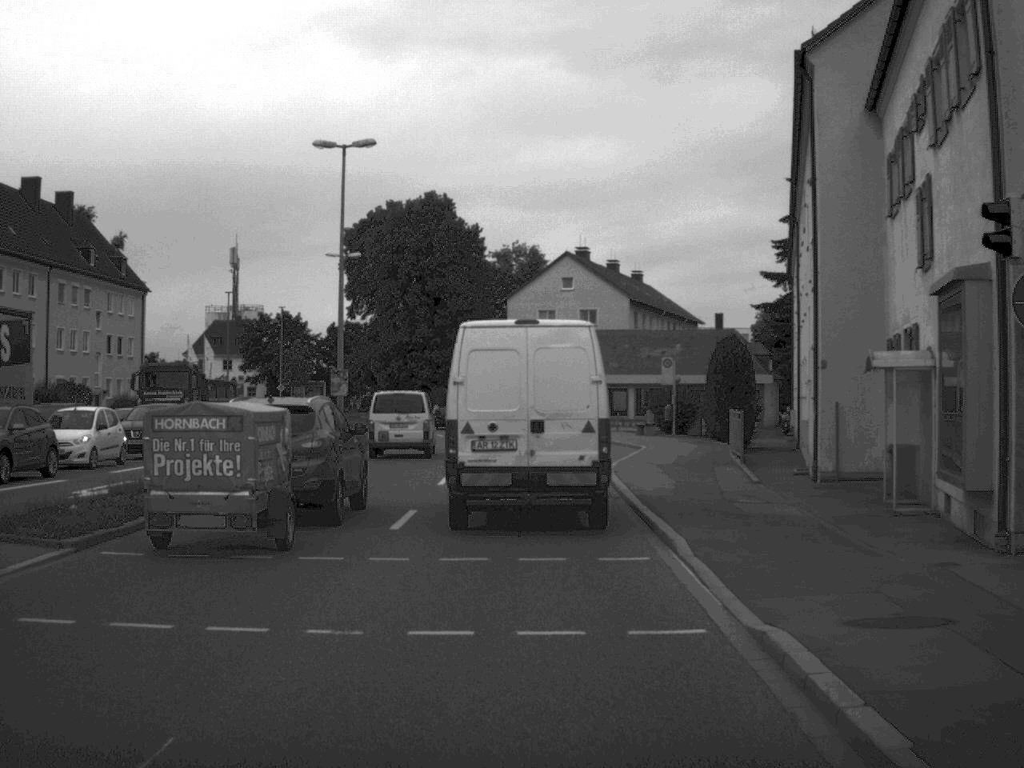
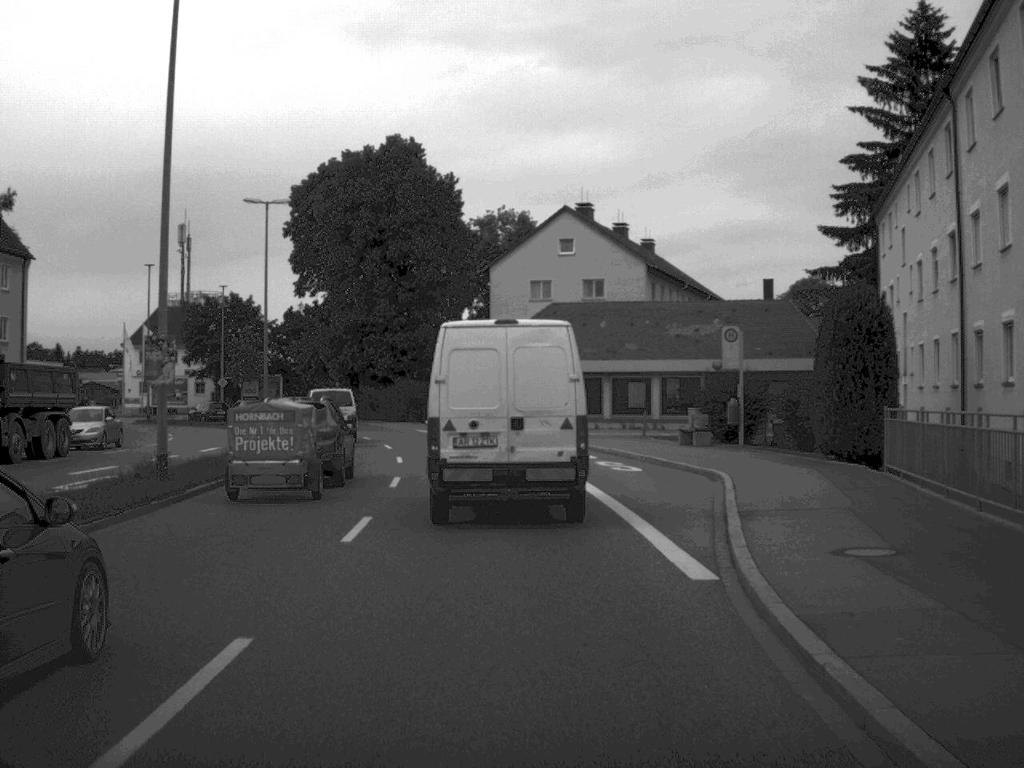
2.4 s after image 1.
(+0.1, +19.7) m; 0°
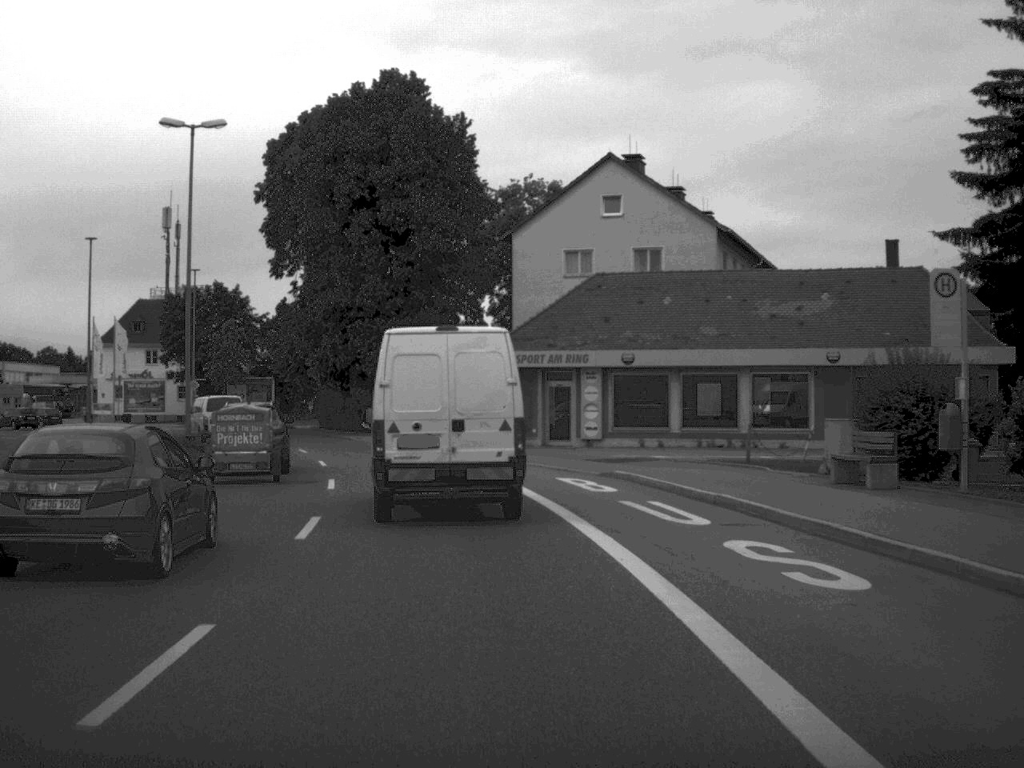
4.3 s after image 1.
(-0.1, +17.1) m; -2°
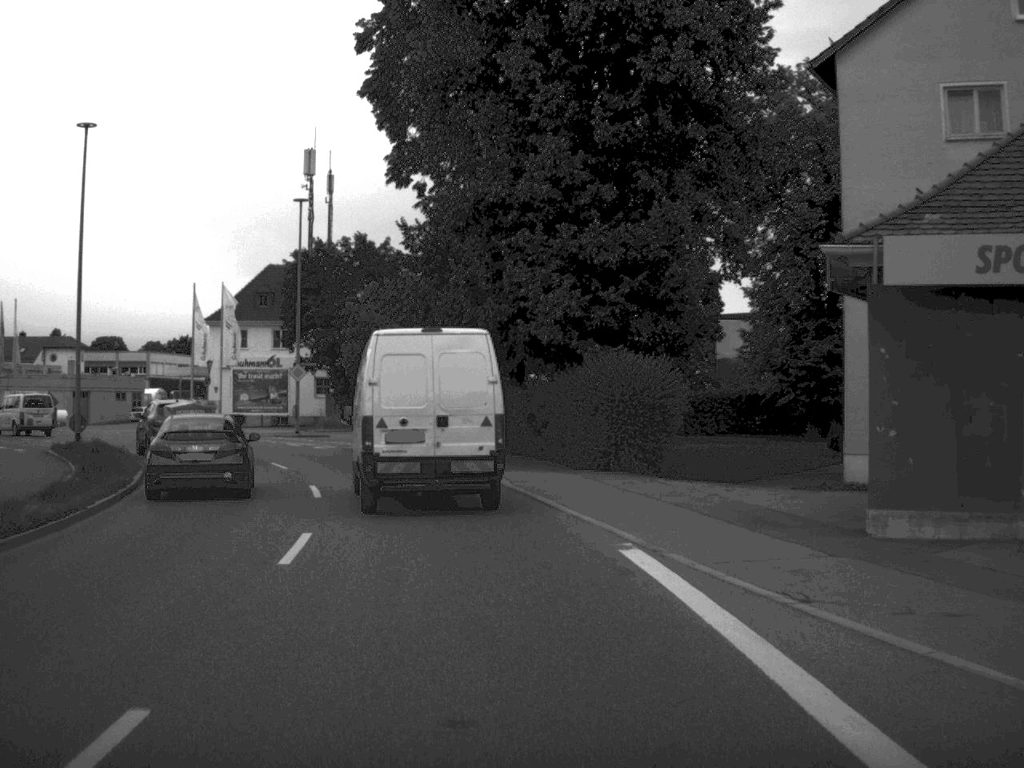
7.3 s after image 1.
(-2.5, +29.2) m; -10°
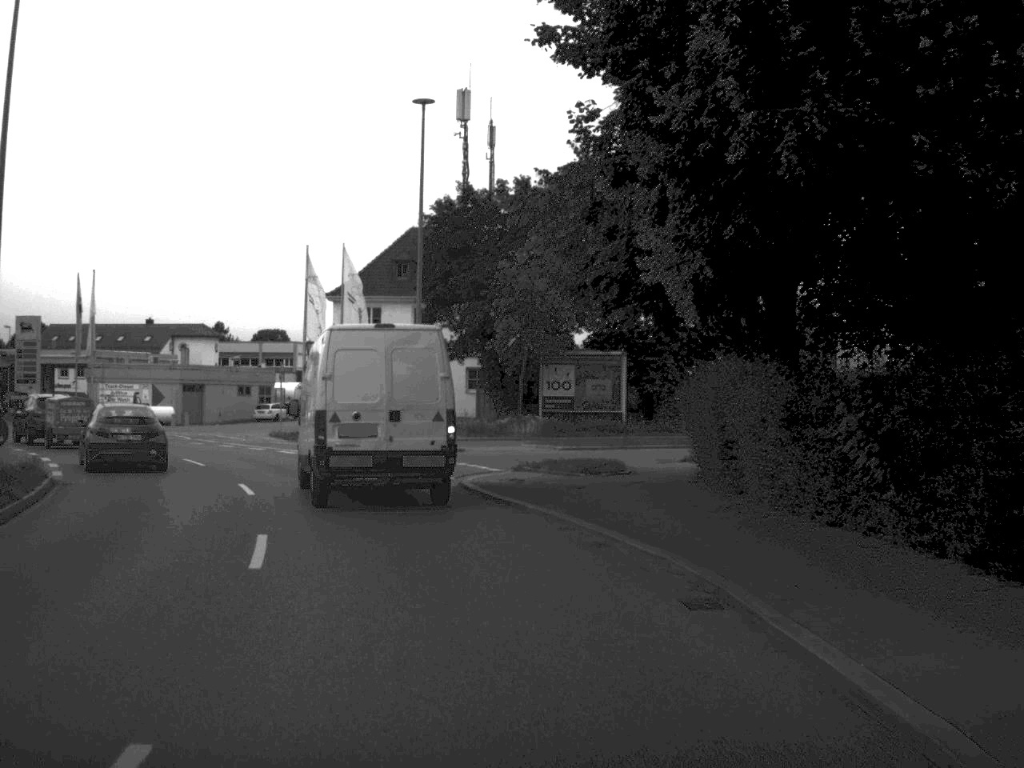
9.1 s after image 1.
(-1.3, +18.5) m; -8°
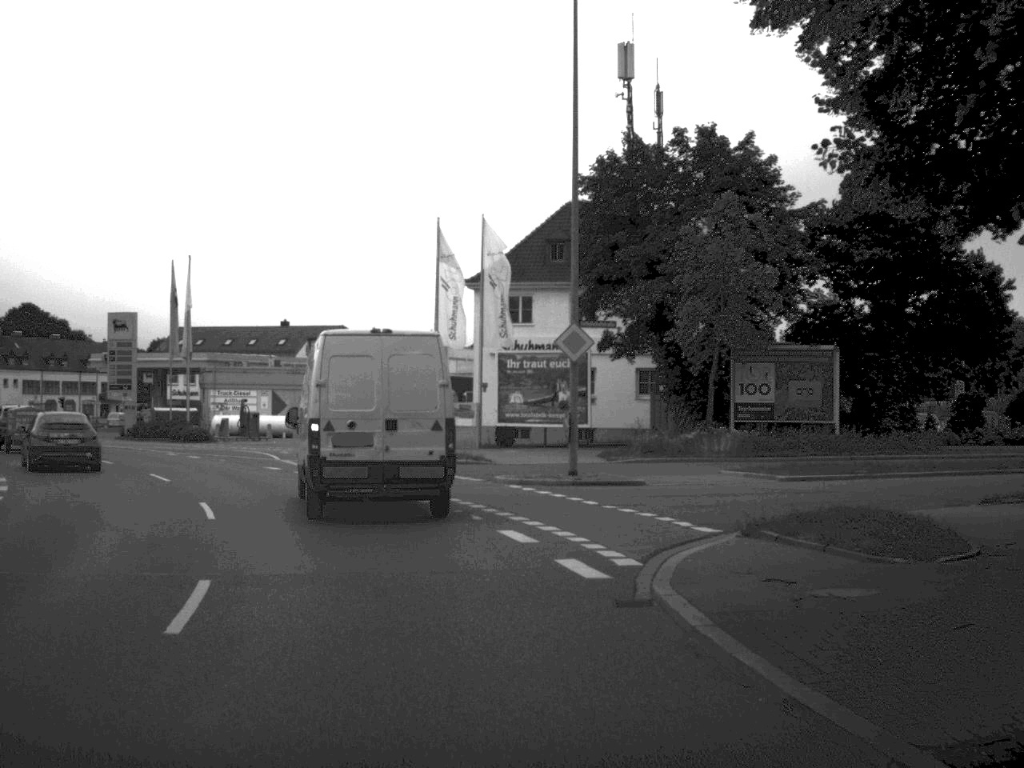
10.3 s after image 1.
(-0.7, +11.9) m; -7°
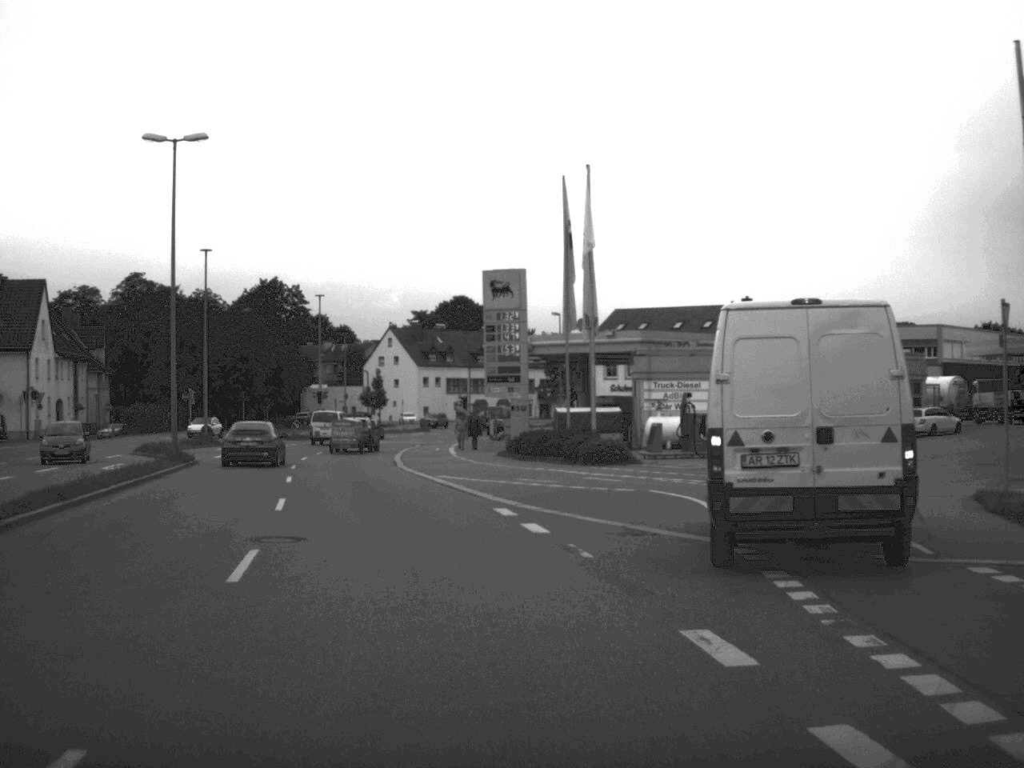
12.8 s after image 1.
(-4.0, +23.5) m; -21°
